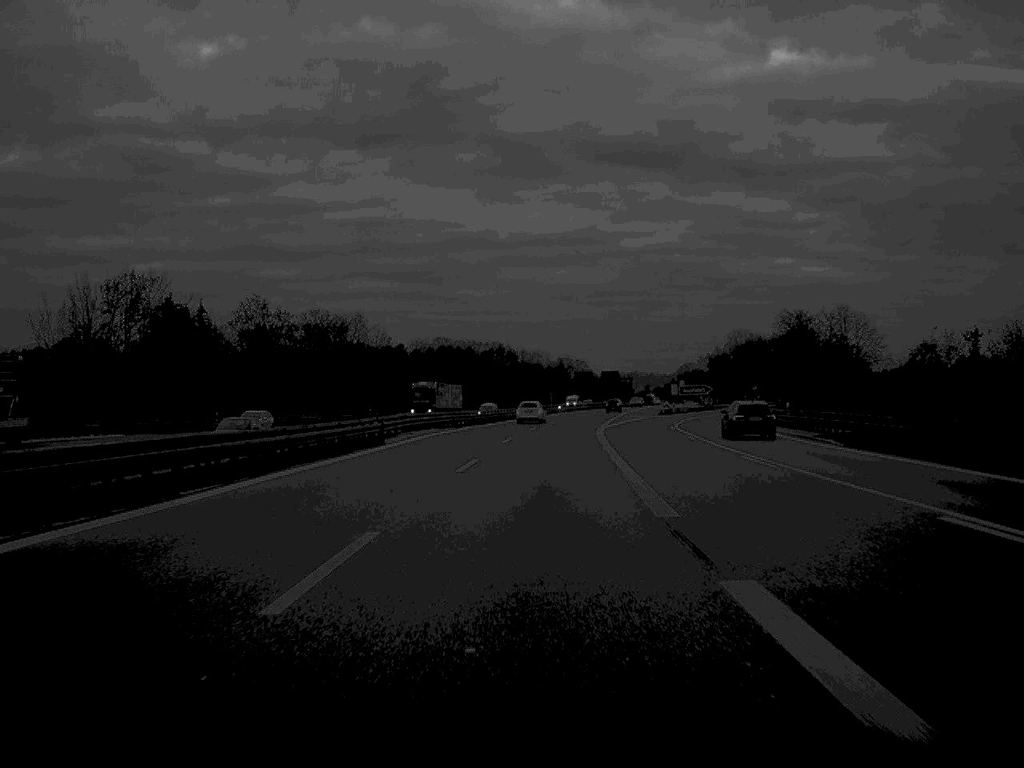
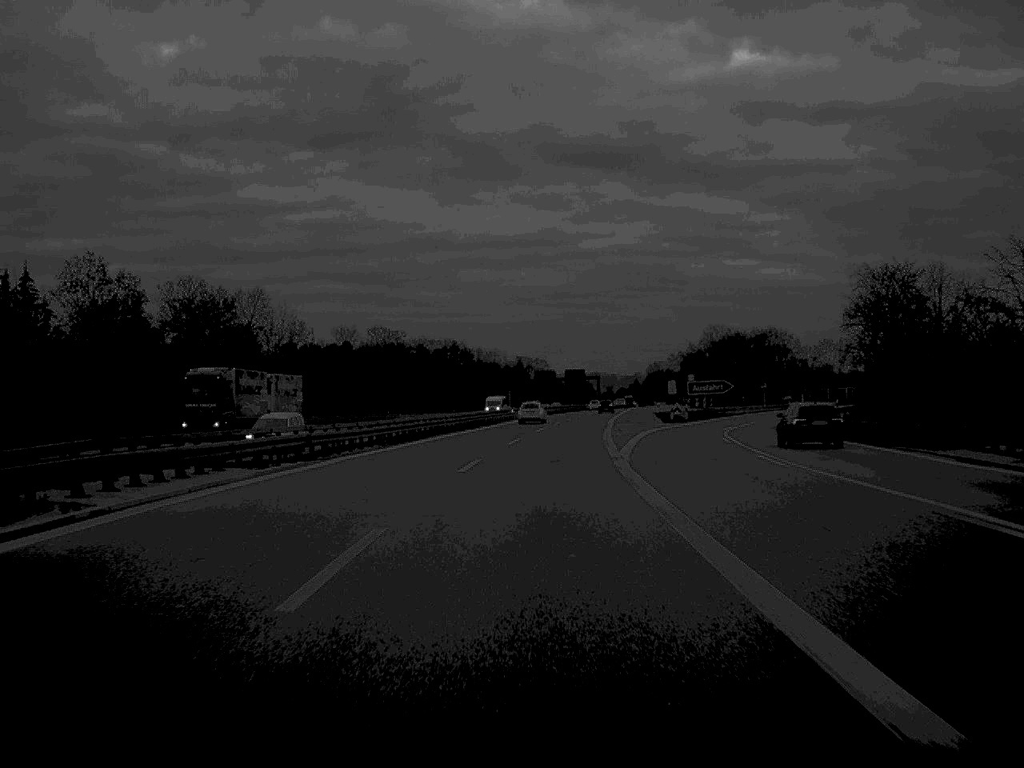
(+0.6, +36.8) m; +2°
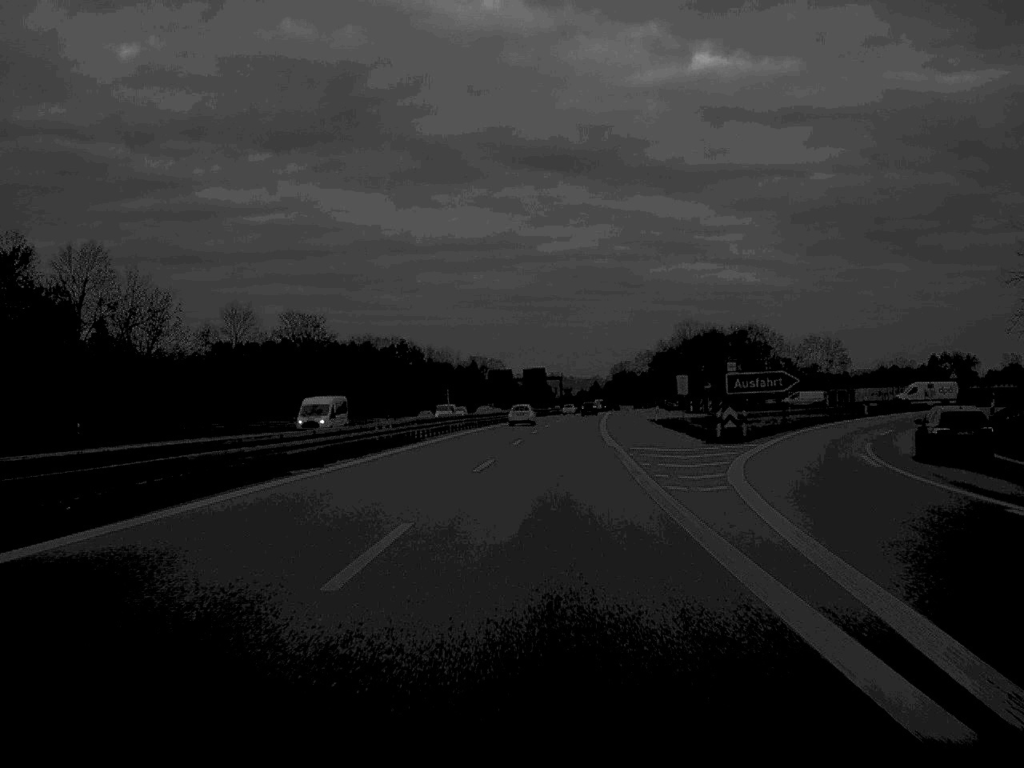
(+0.6, +35.6) m; +2°
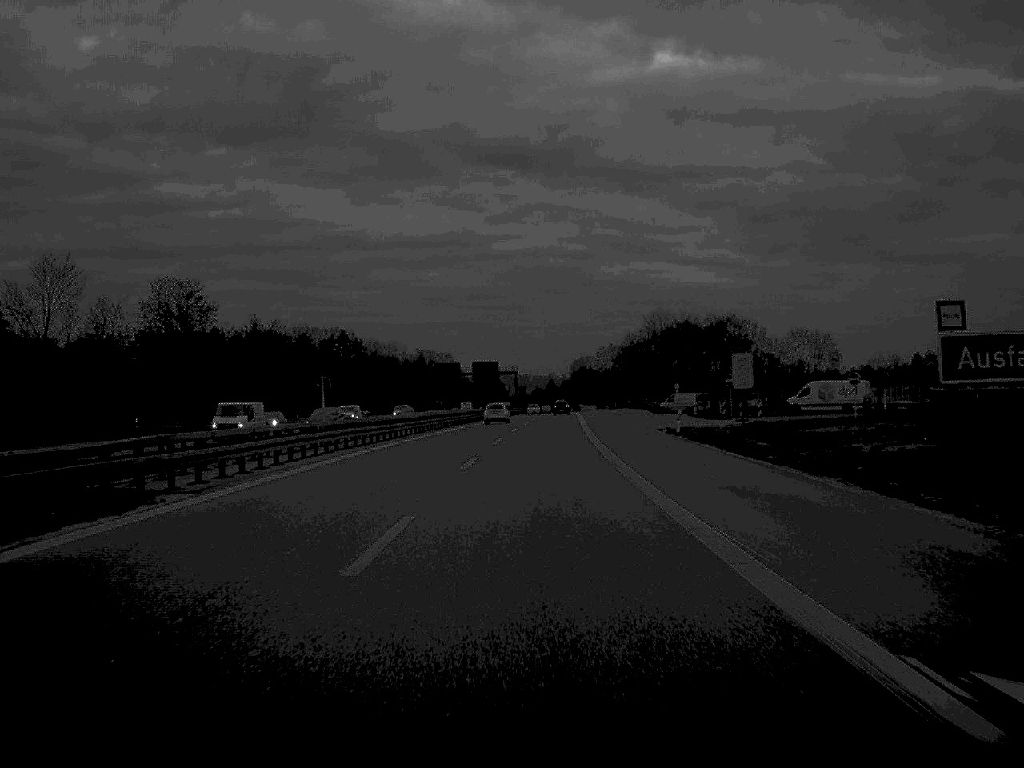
(+0.7, +36.1) m; +2°
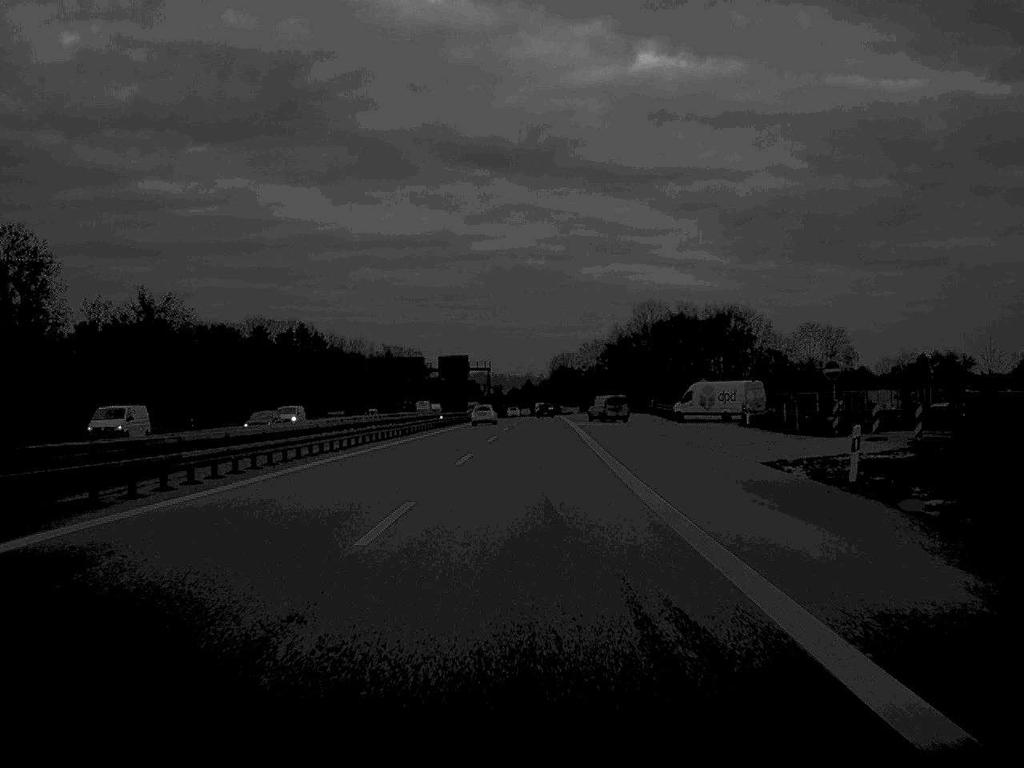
(+0.4, +33.4) m; +1°
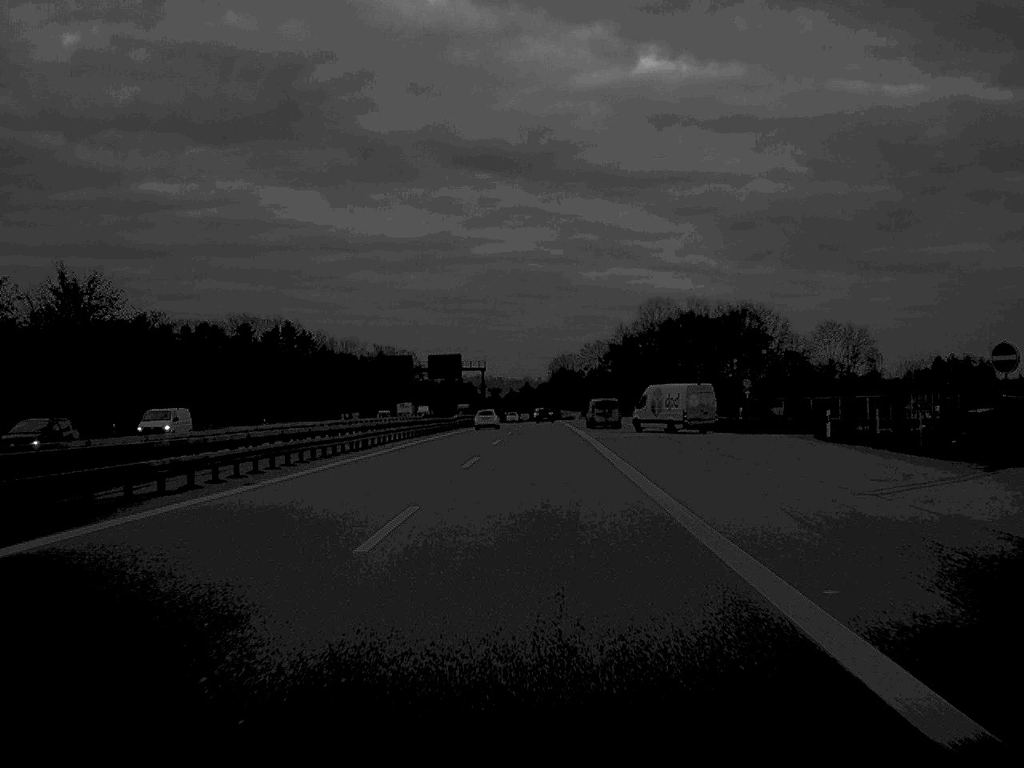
(0.0, +18.2) m; 0°
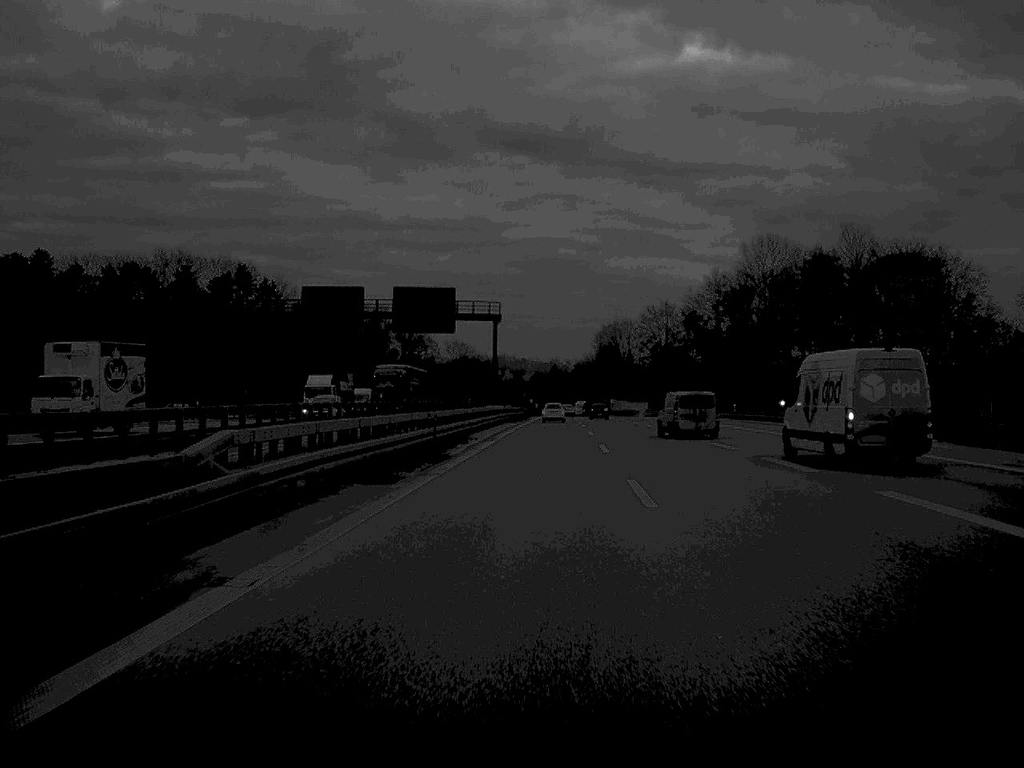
(-2.0, +89.4) m; -1°
